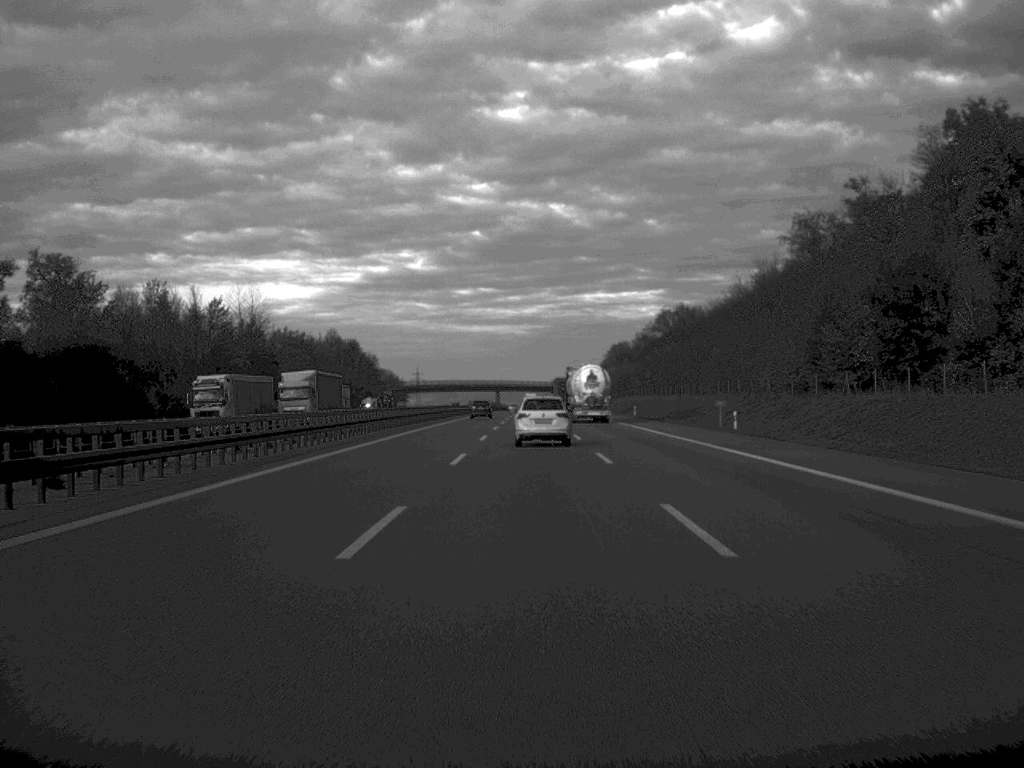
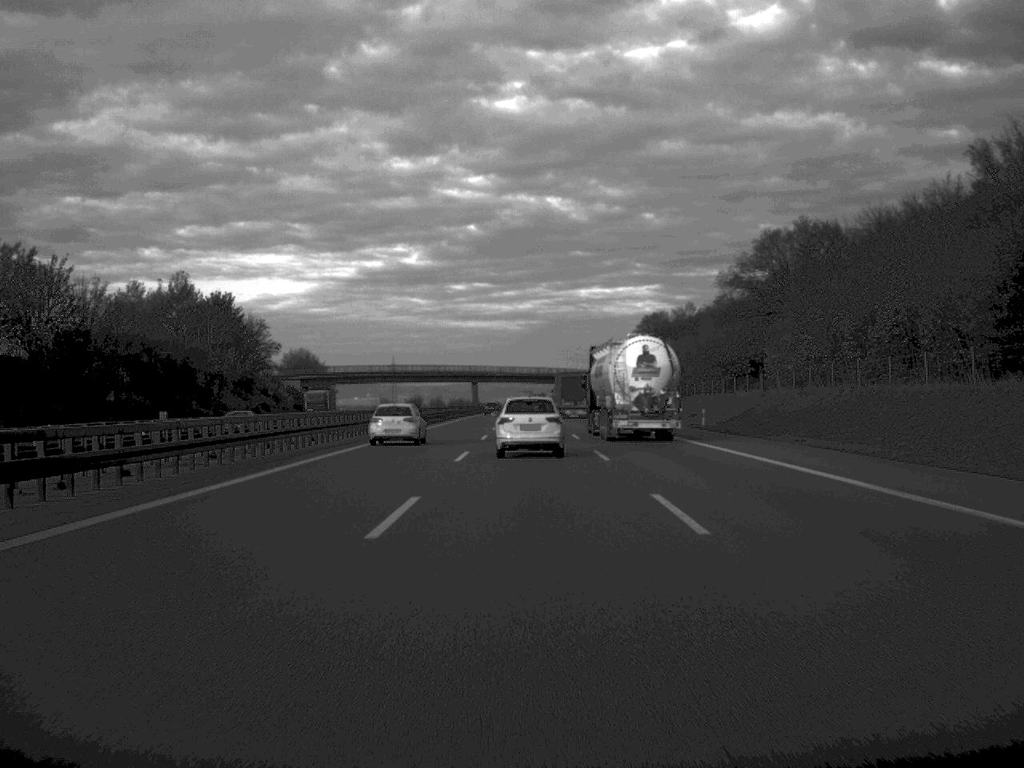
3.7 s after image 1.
(+0.2, +122.7) m; 0°
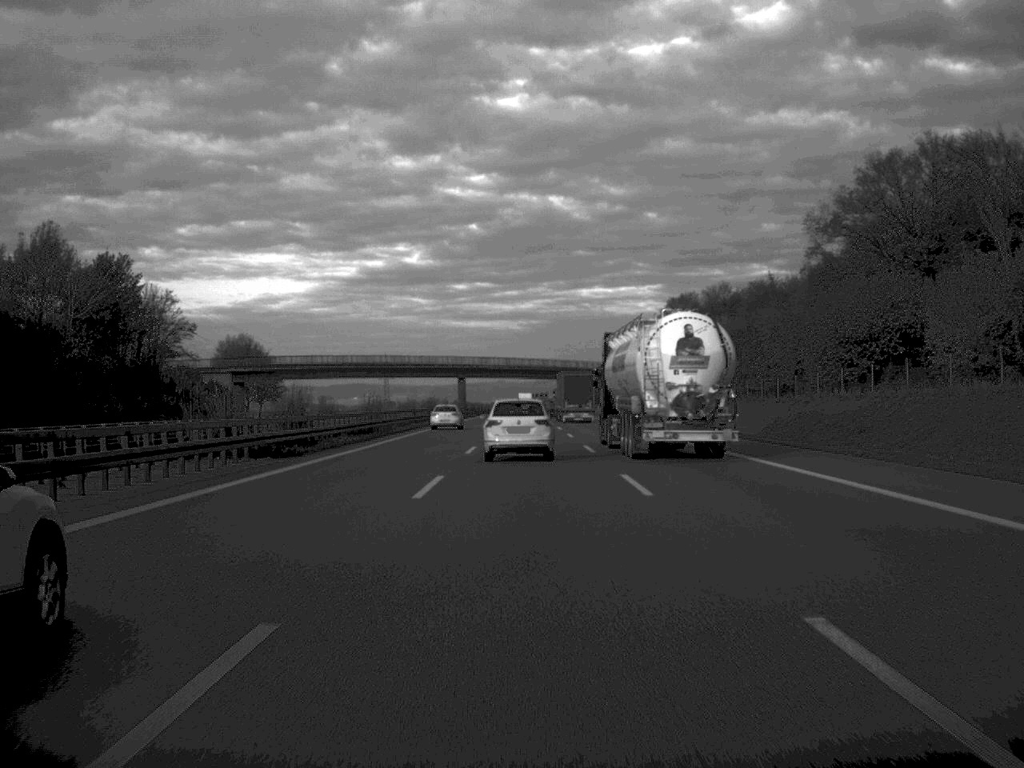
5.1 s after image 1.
(0.0, +47.1) m; 0°
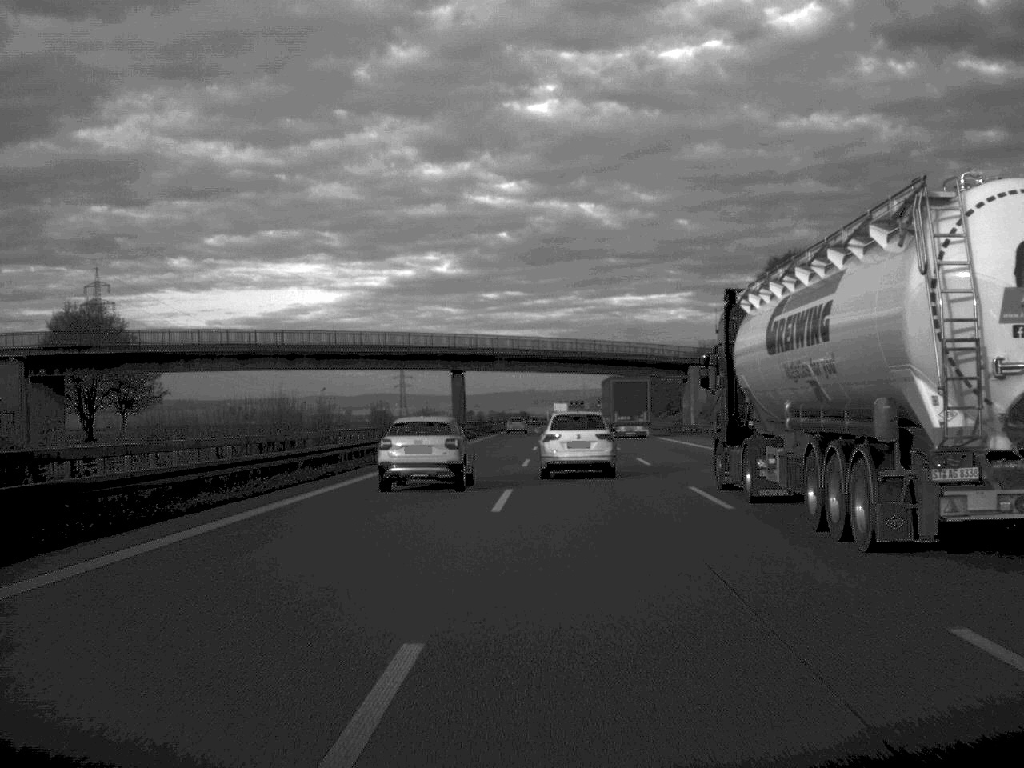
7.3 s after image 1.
(-0.9, +72.1) m; -1°
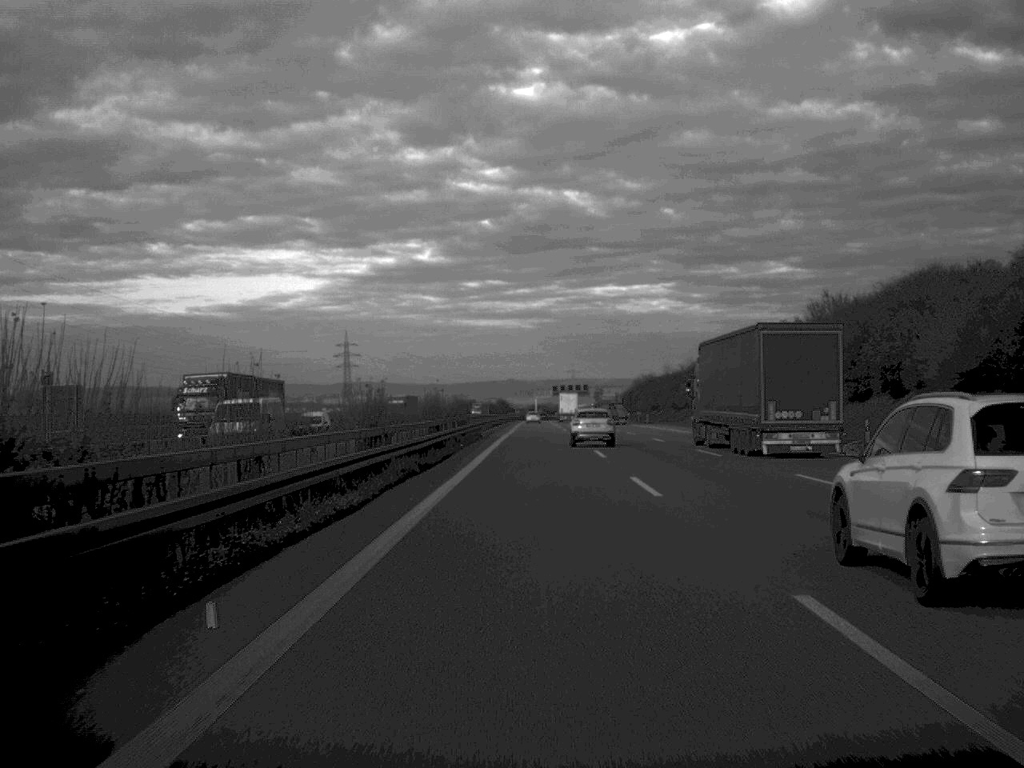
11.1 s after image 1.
(+0.2, +141.0) m; +1°
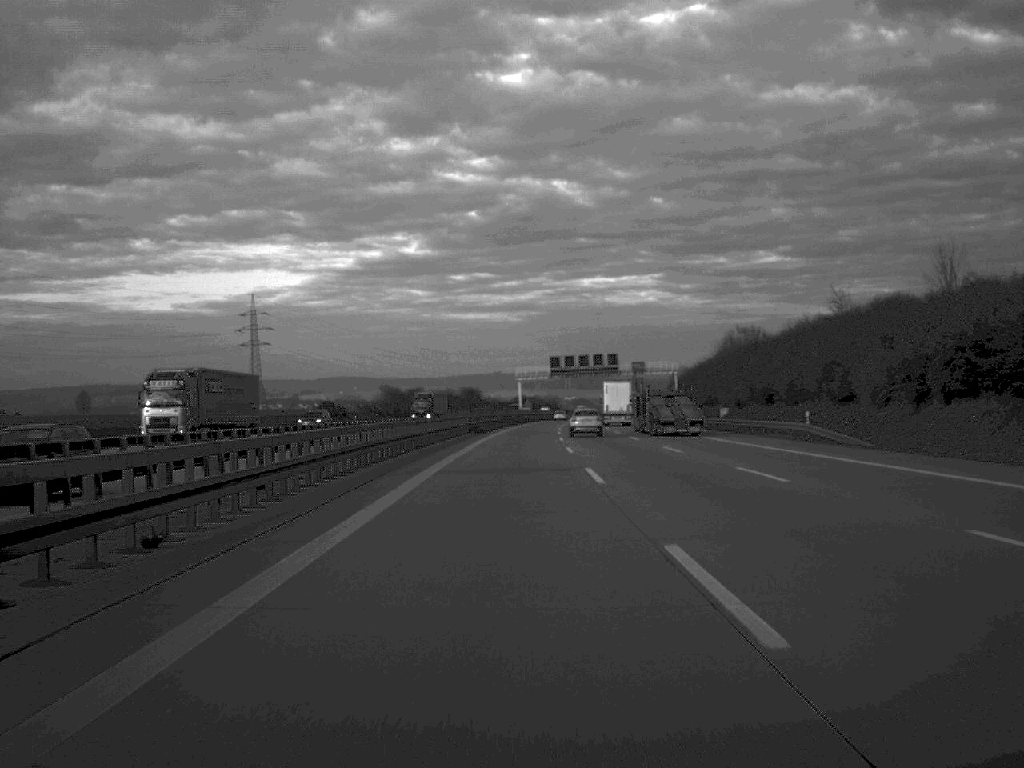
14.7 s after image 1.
(+1.3, +148.0) m; 0°
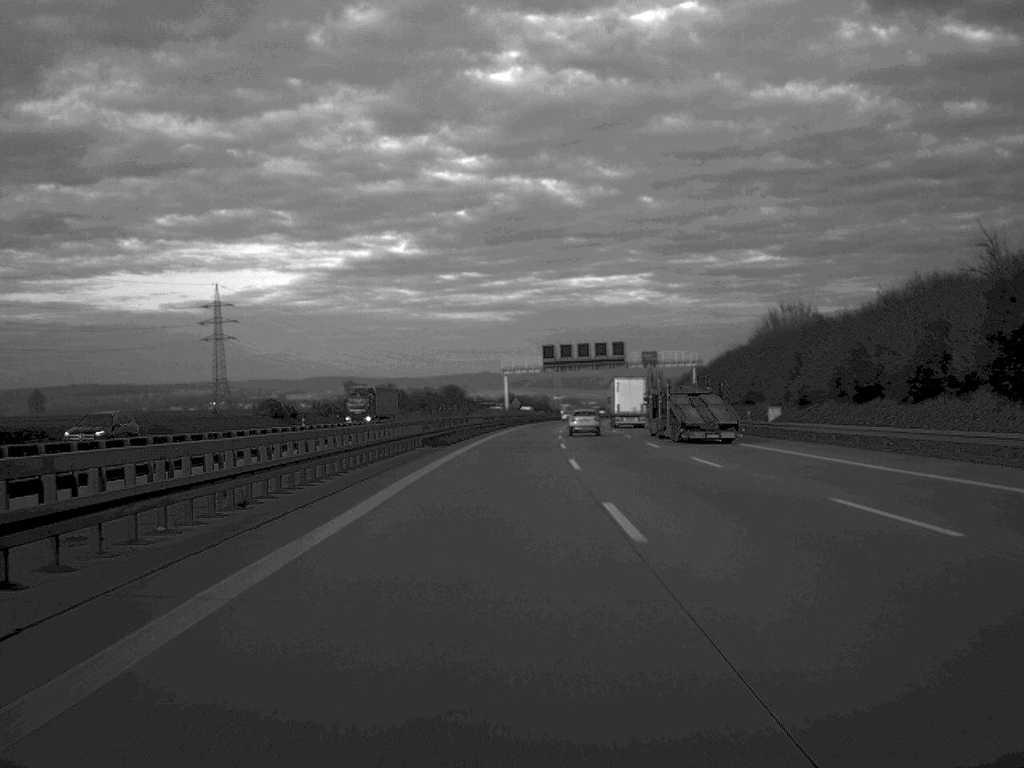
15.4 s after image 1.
(+0.1, +29.9) m; +1°
